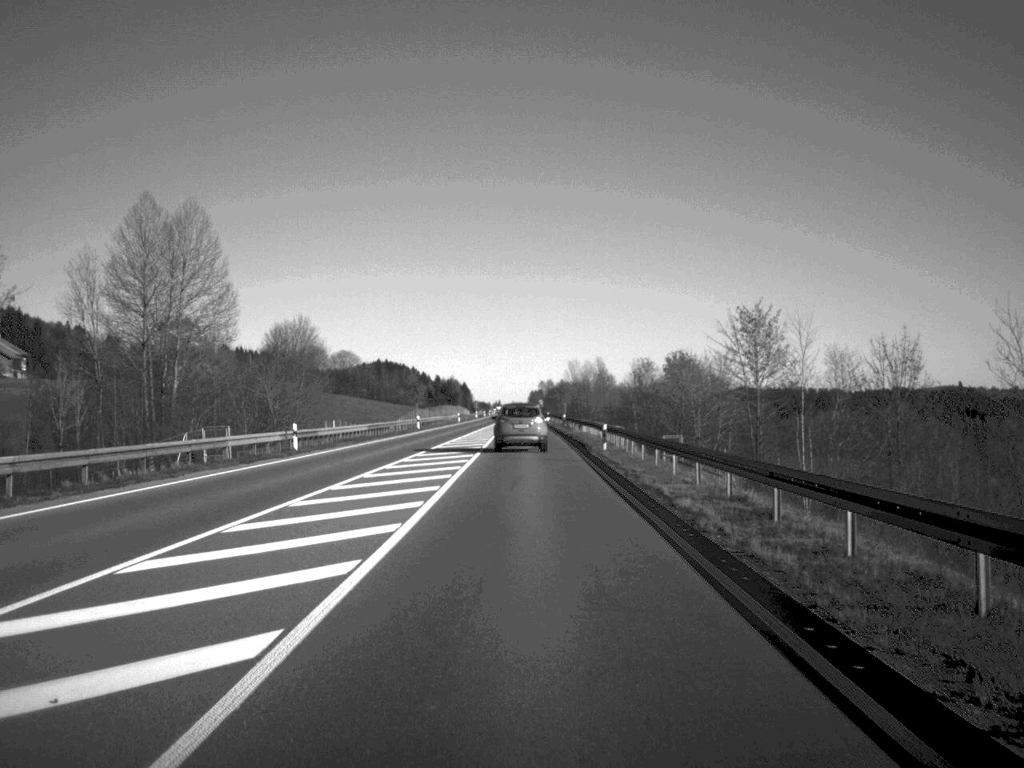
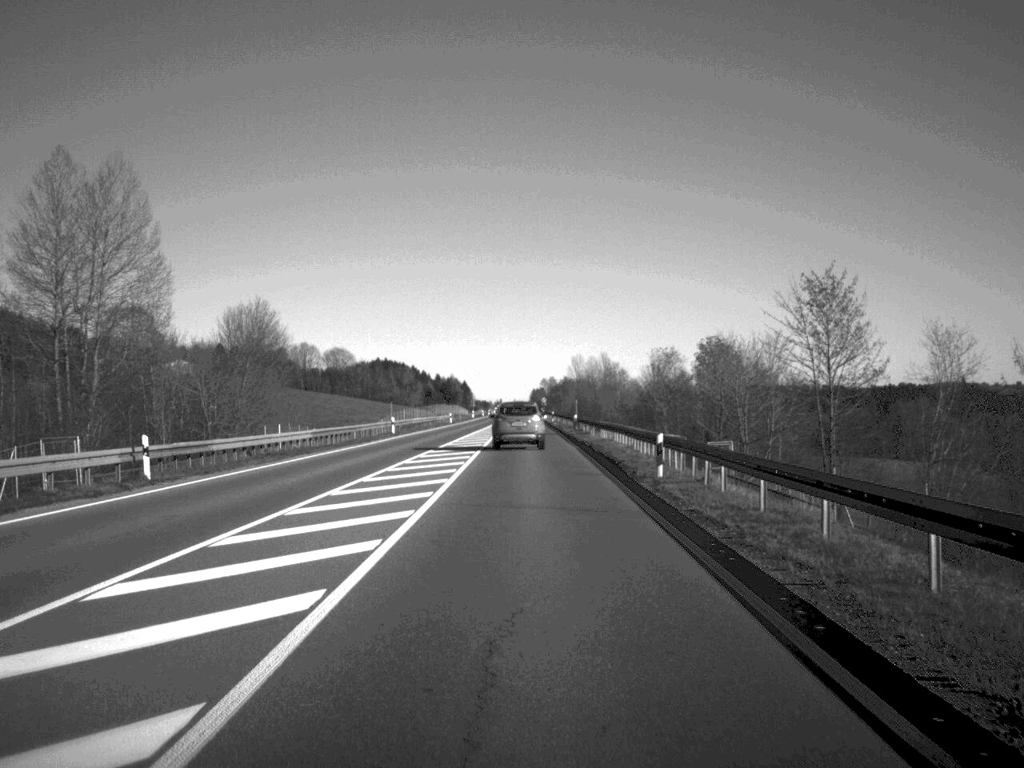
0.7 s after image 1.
(0.0, +18.6) m; 0°
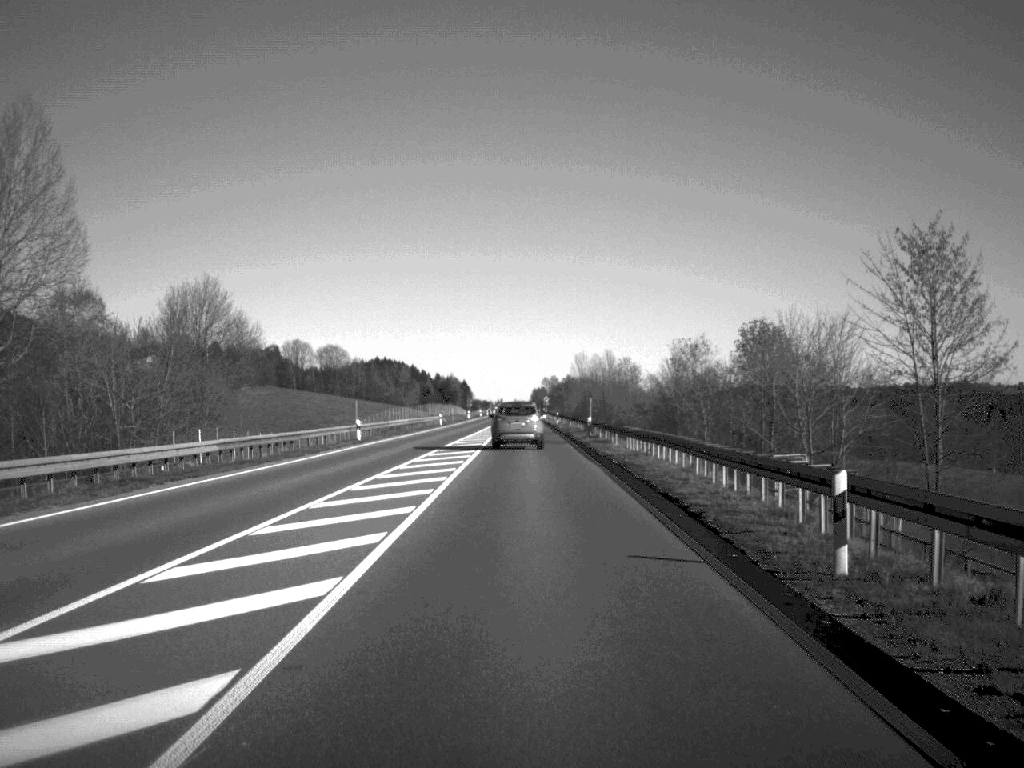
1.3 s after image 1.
(0.0, +15.8) m; 0°
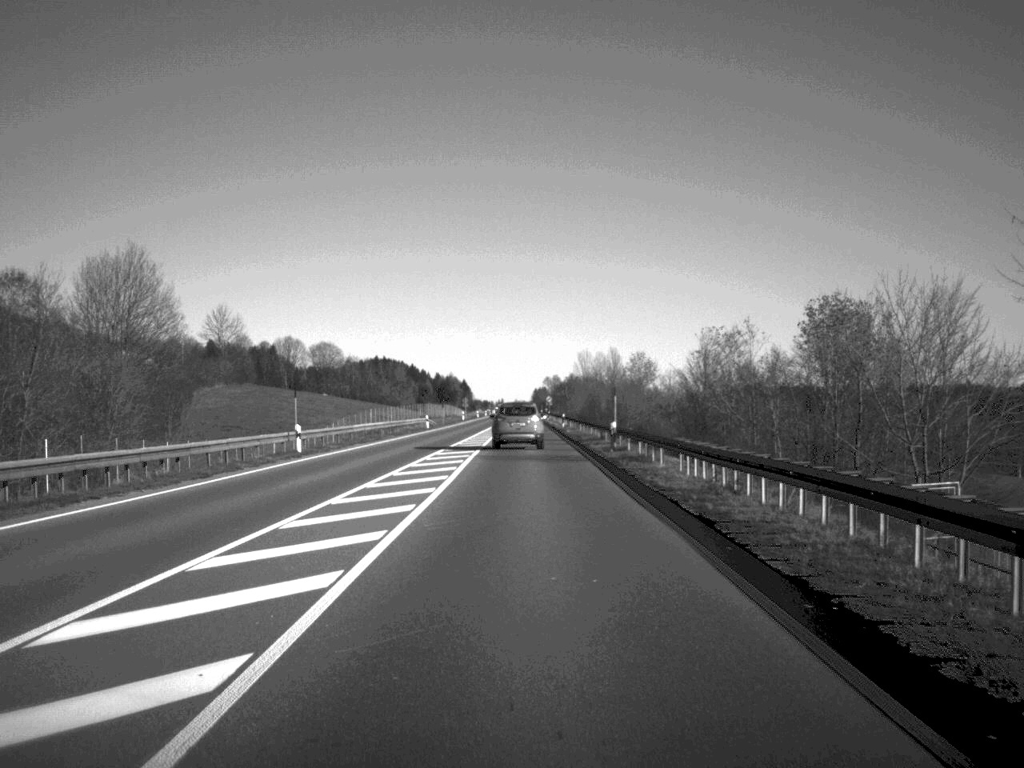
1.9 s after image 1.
(0.0, +15.8) m; 0°
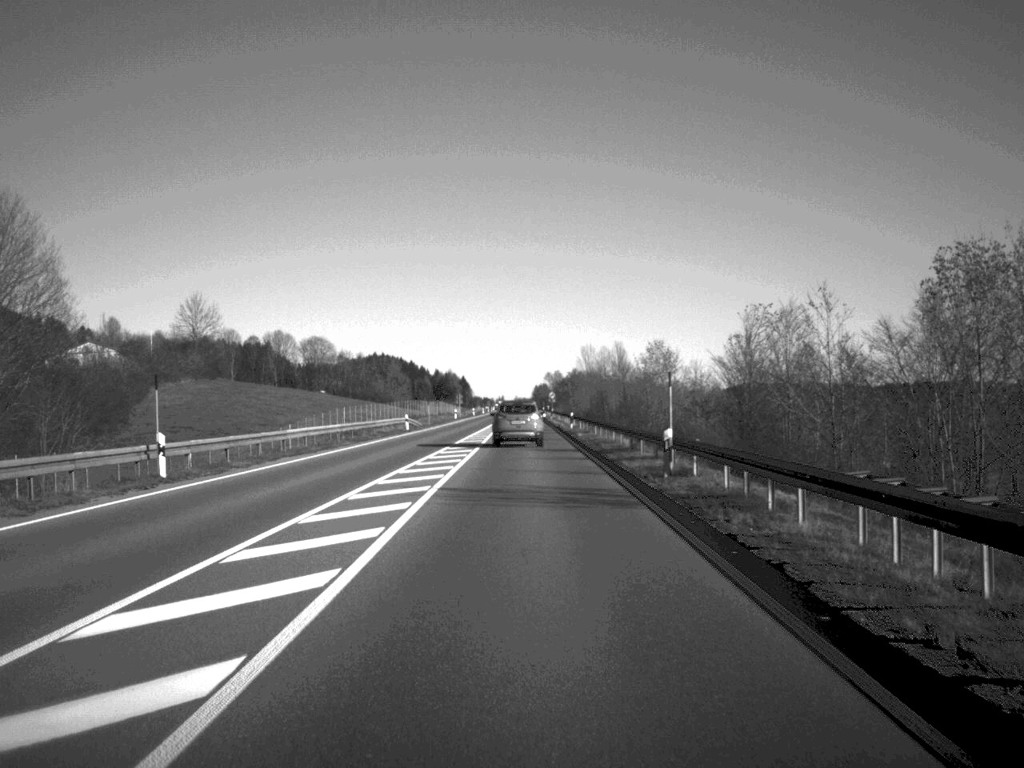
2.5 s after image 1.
(0.0, +16.6) m; 0°
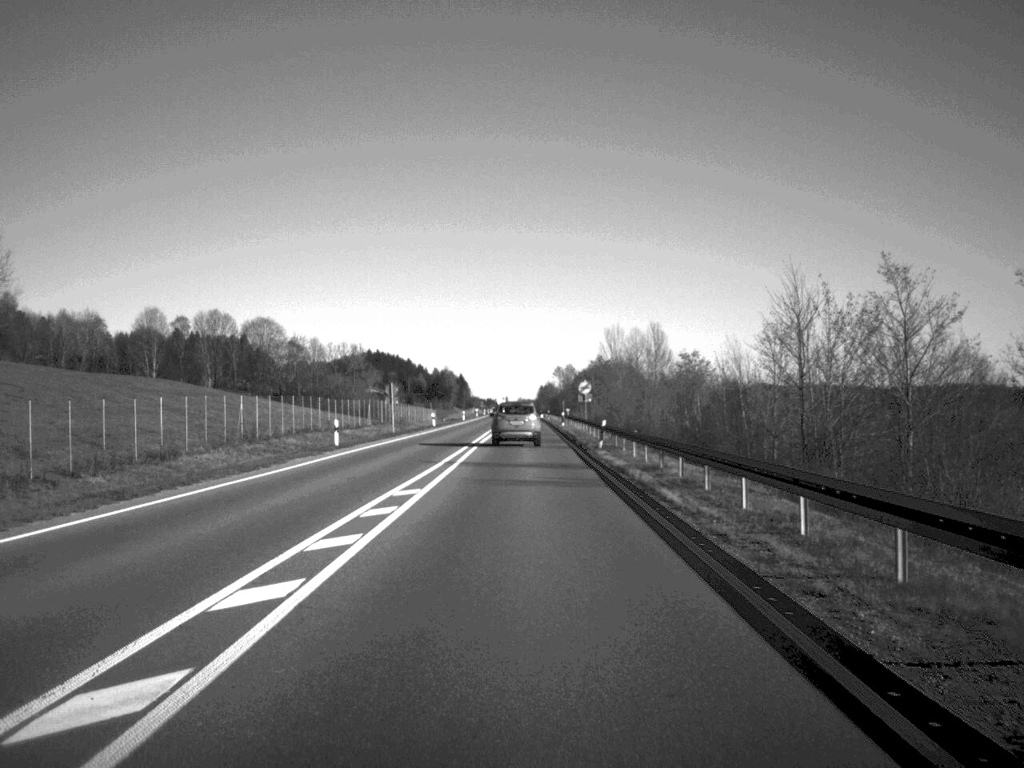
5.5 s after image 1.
(-0.1, +82.8) m; 0°
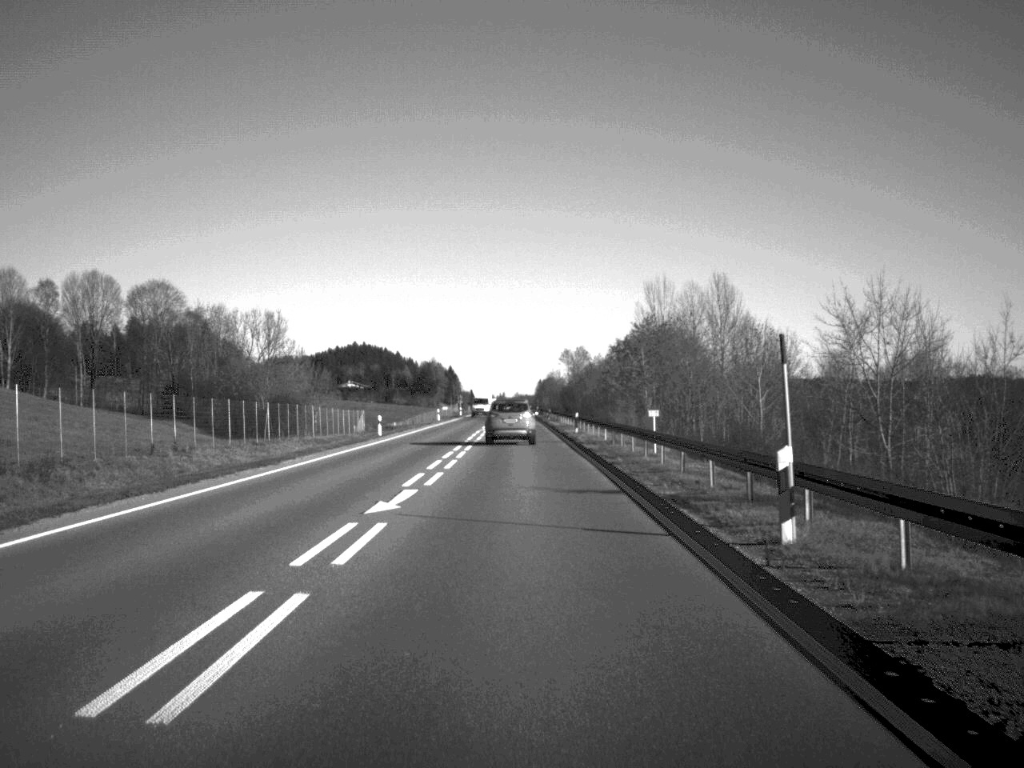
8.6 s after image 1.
(-0.1, +83.3) m; 0°
